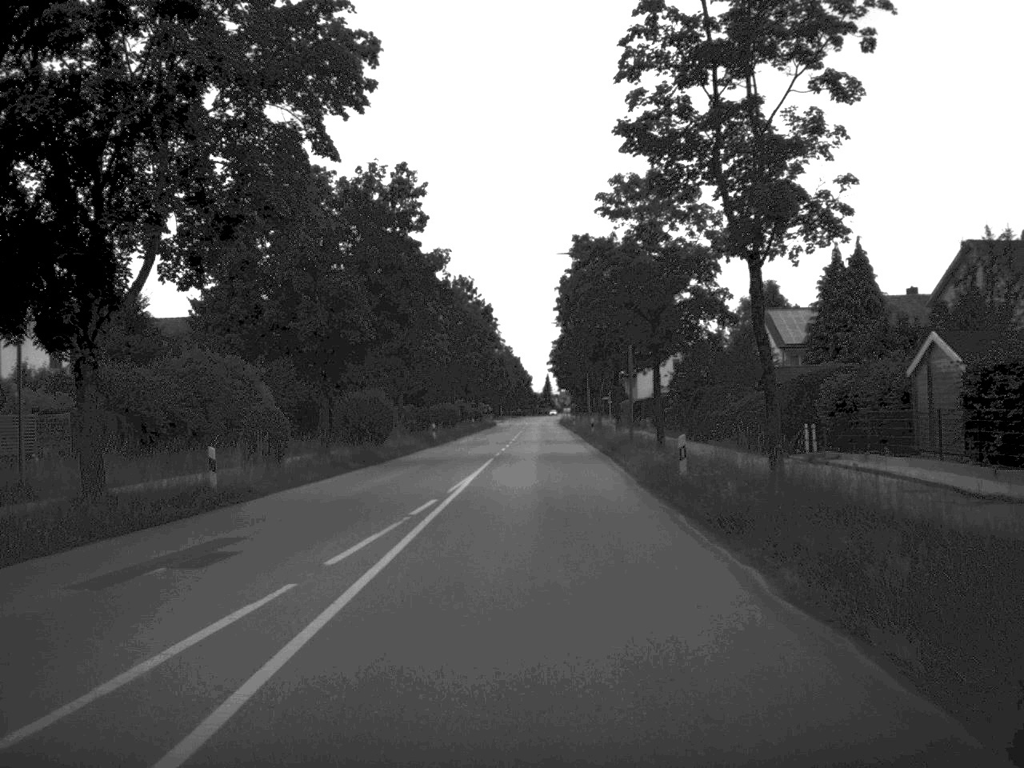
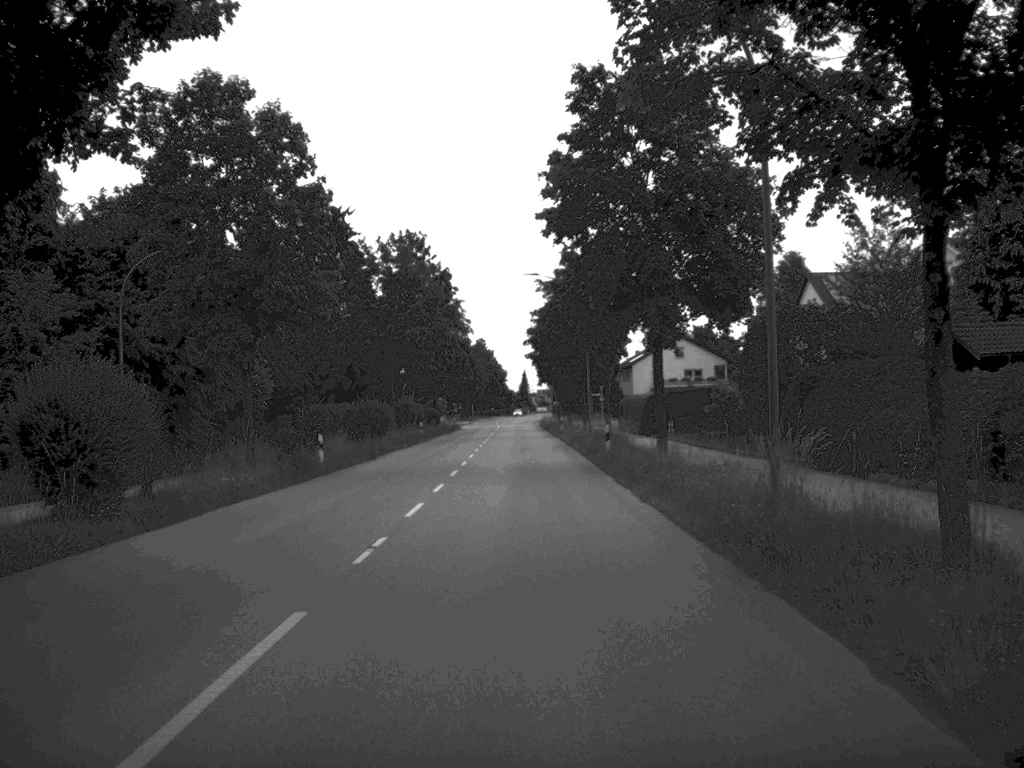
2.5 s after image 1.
(+0.4, +30.7) m; +1°
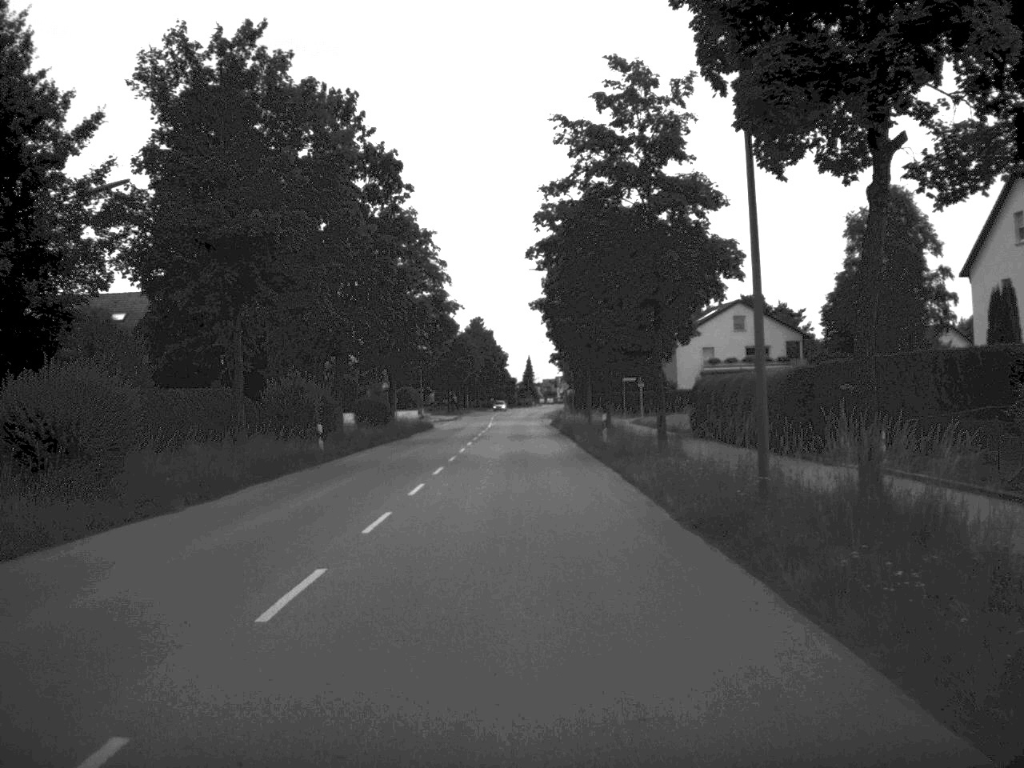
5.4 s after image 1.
(-0.1, +39.7) m; 0°
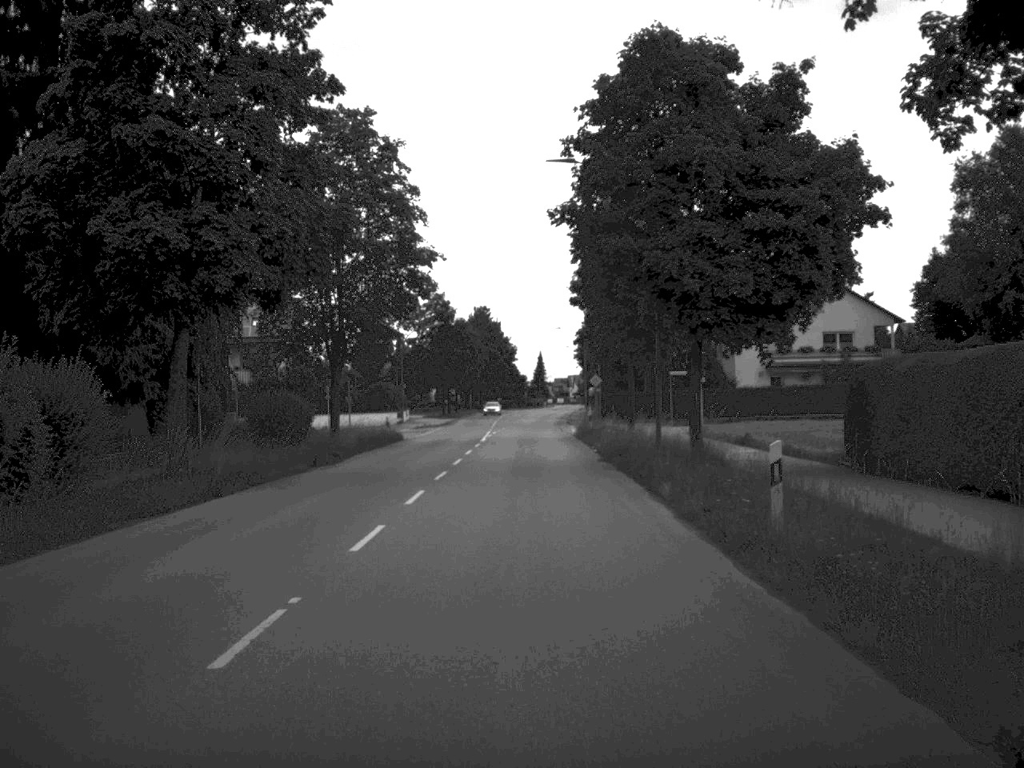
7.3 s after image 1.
(-0.2, +25.7) m; -1°
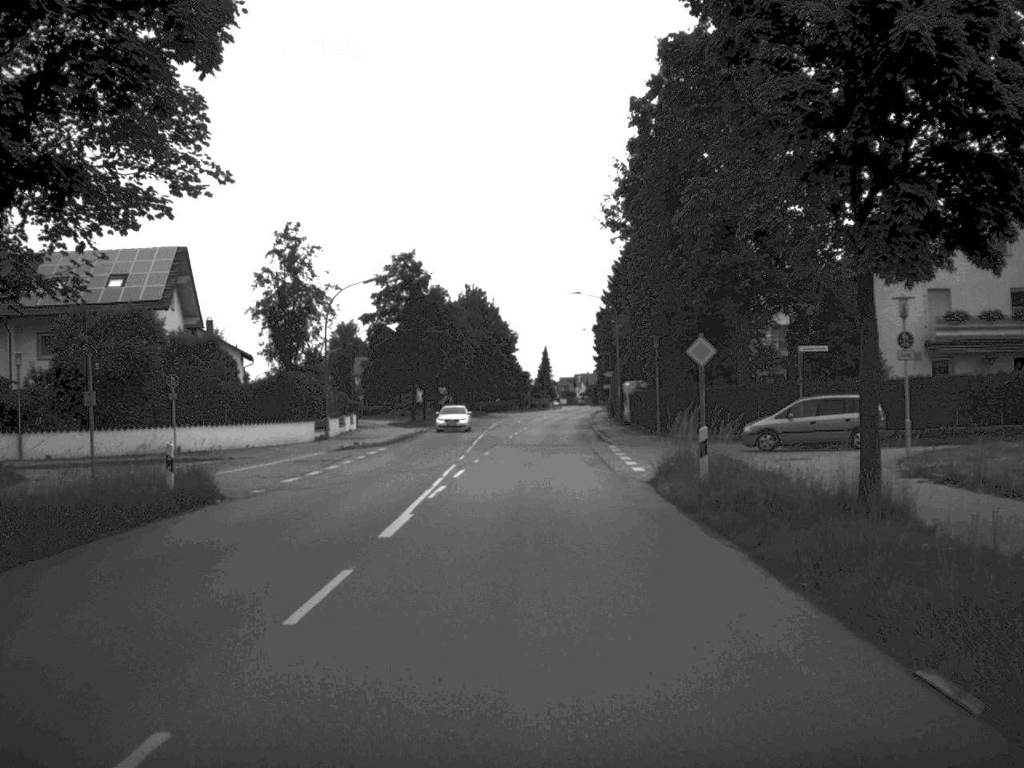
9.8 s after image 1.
(-0.1, +34.0) m; 0°
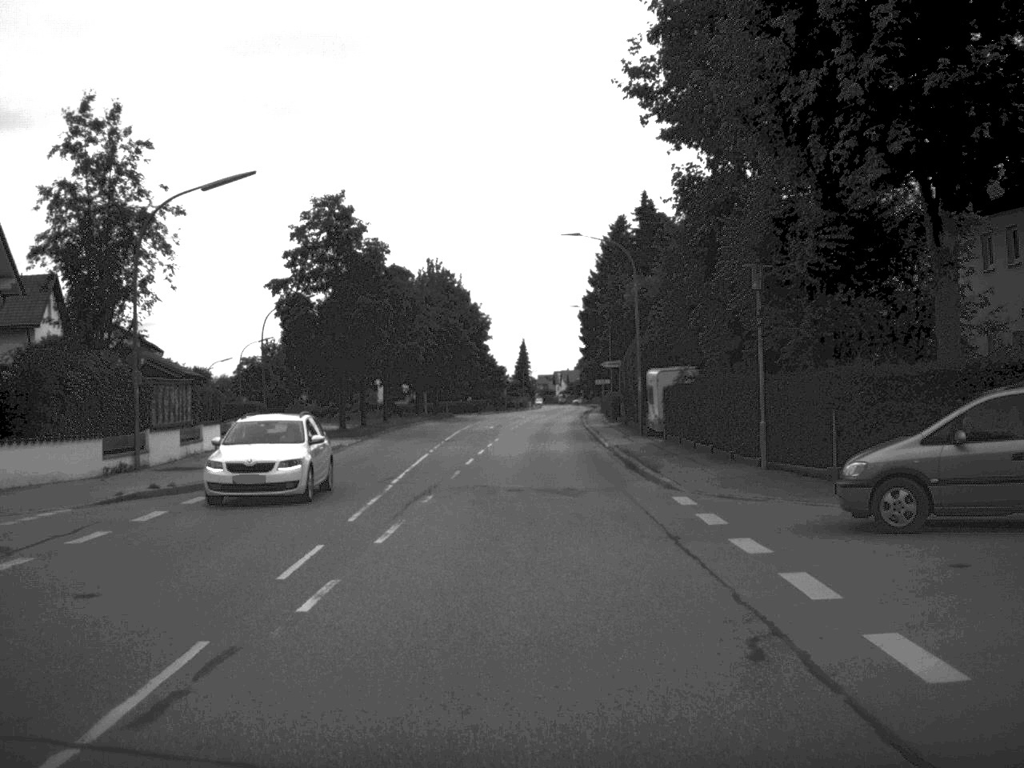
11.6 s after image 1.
(+0.1, +23.8) m; +1°
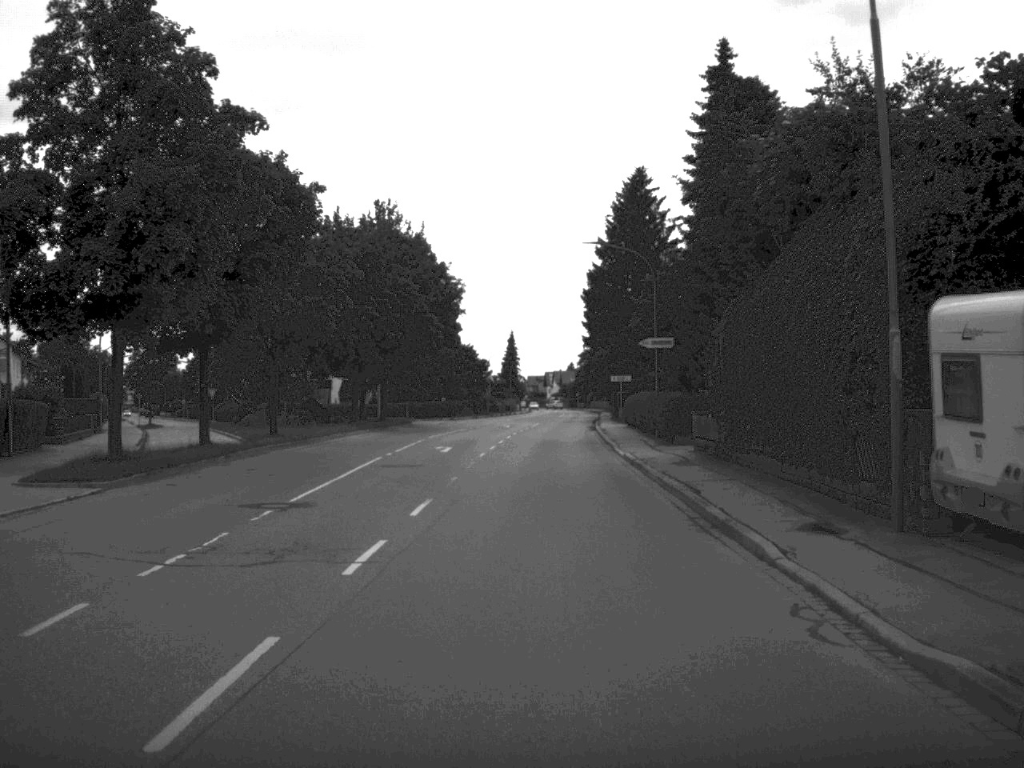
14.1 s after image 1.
(+0.1, +32.6) m; 0°
